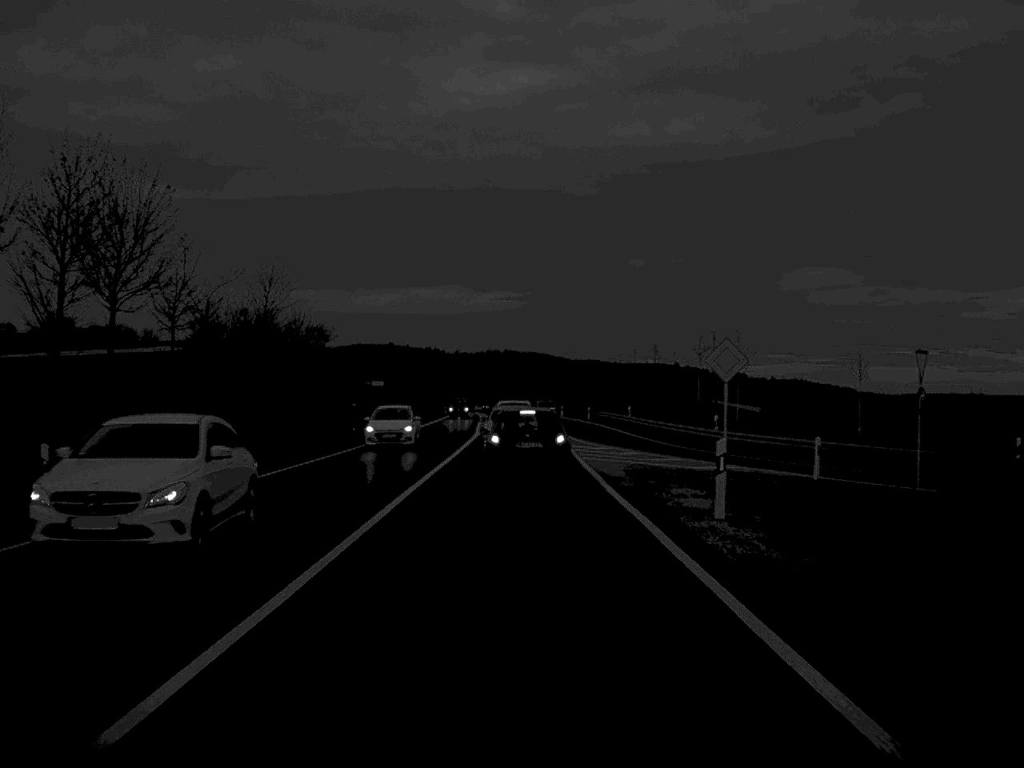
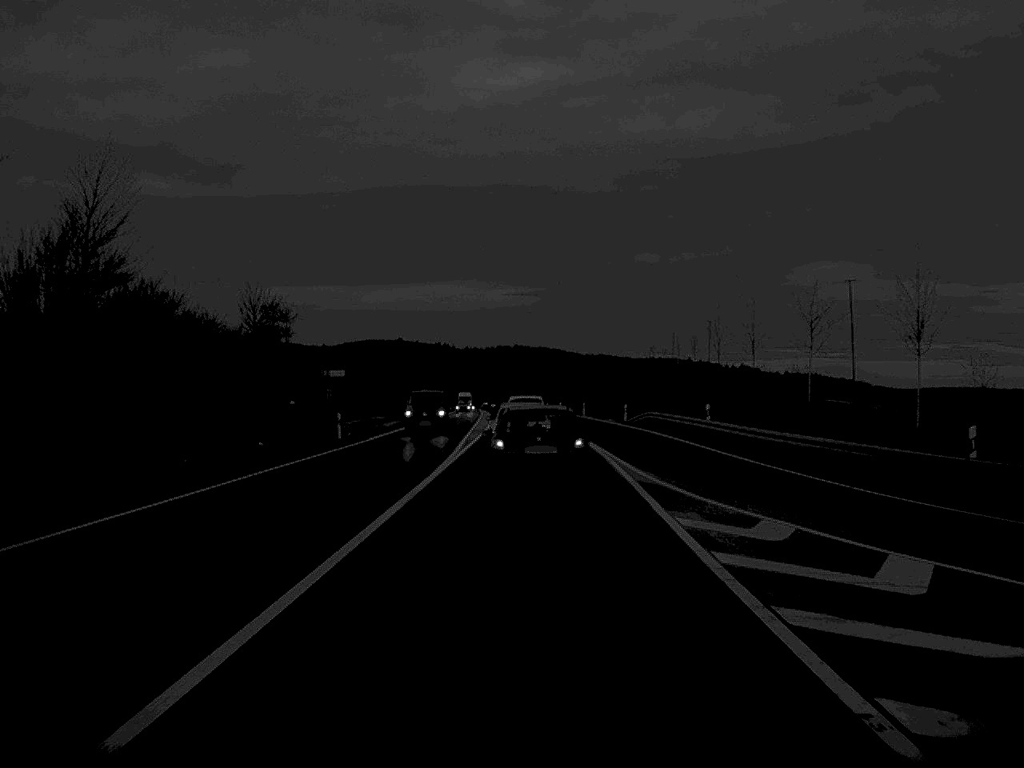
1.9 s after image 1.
(-0.1, +29.1) m; 0°
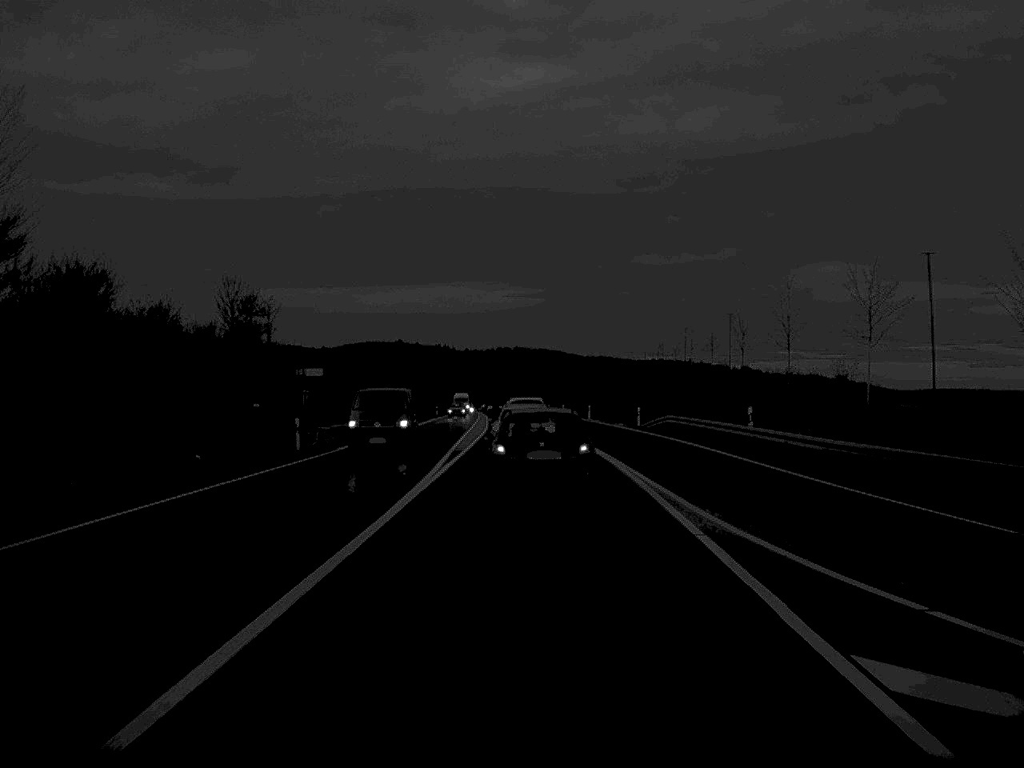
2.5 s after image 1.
(0.0, +9.0) m; 0°
